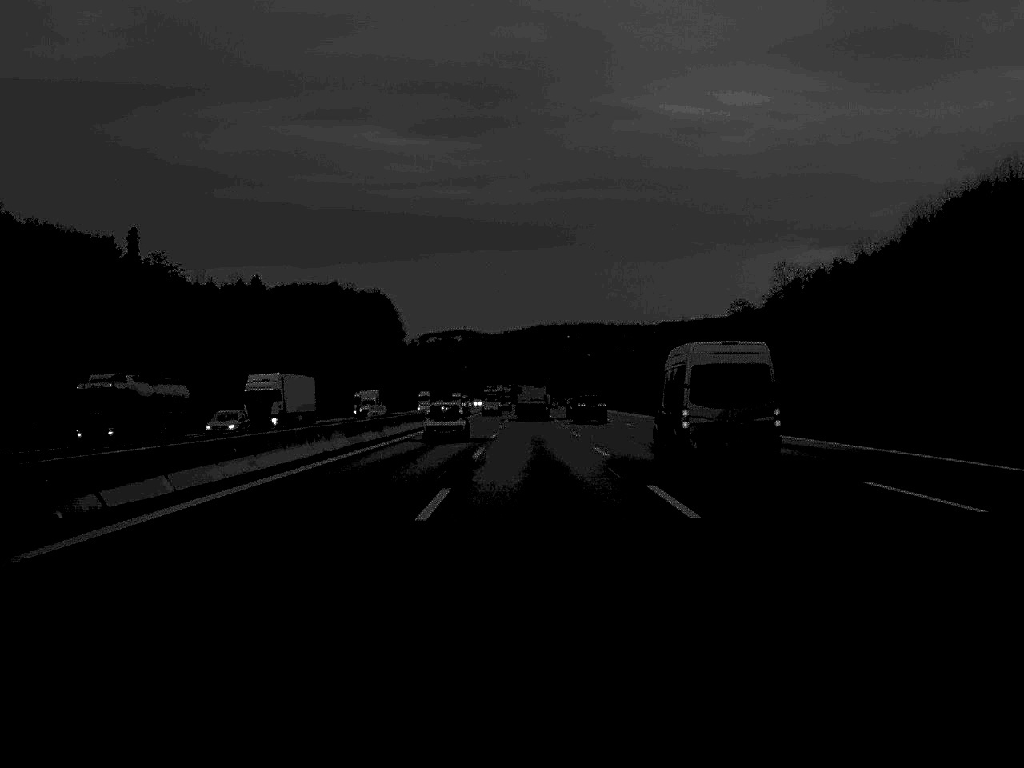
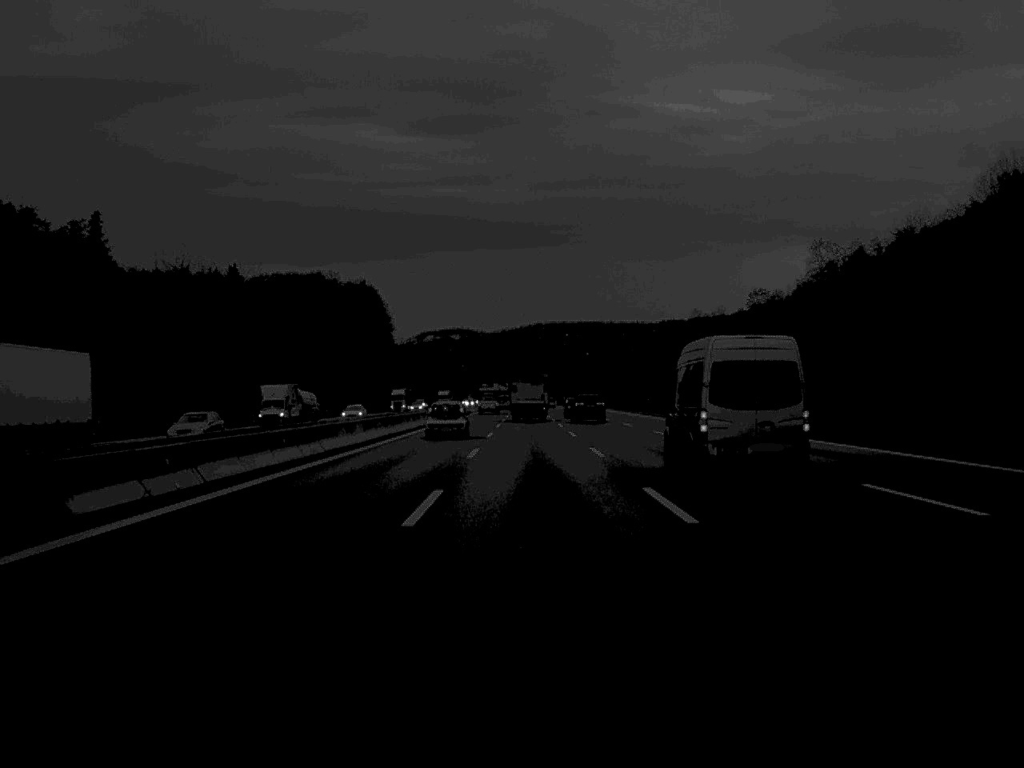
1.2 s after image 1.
(+0.1, +36.0) m; 0°
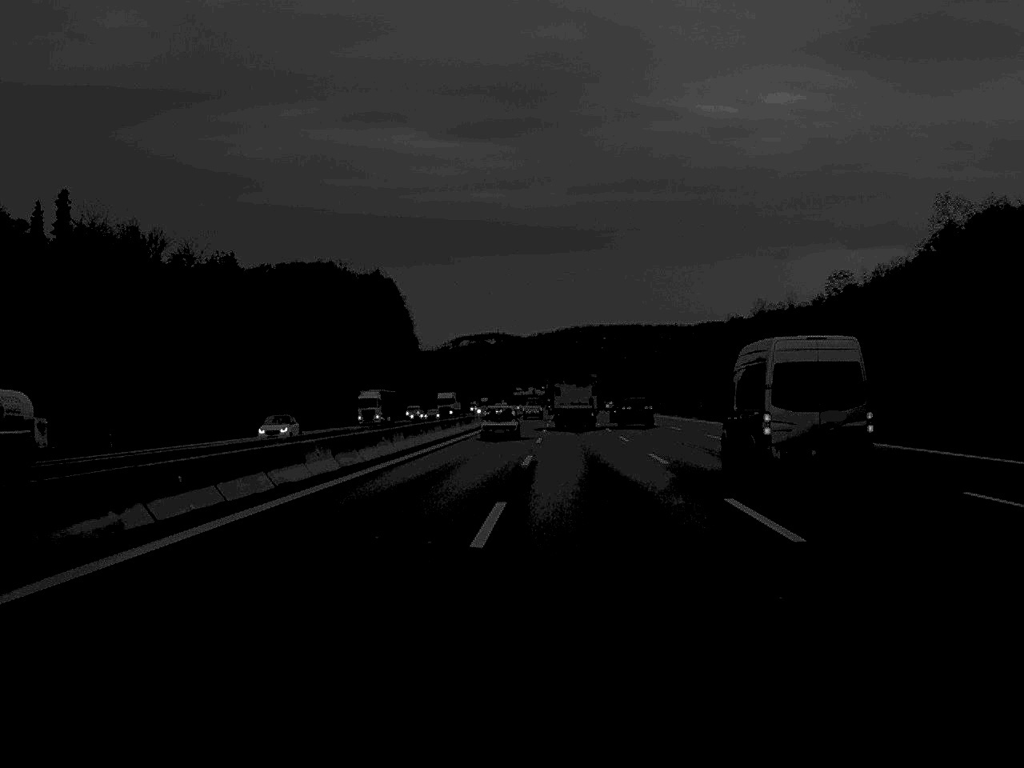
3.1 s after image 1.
(-0.7, +55.6) m; -2°
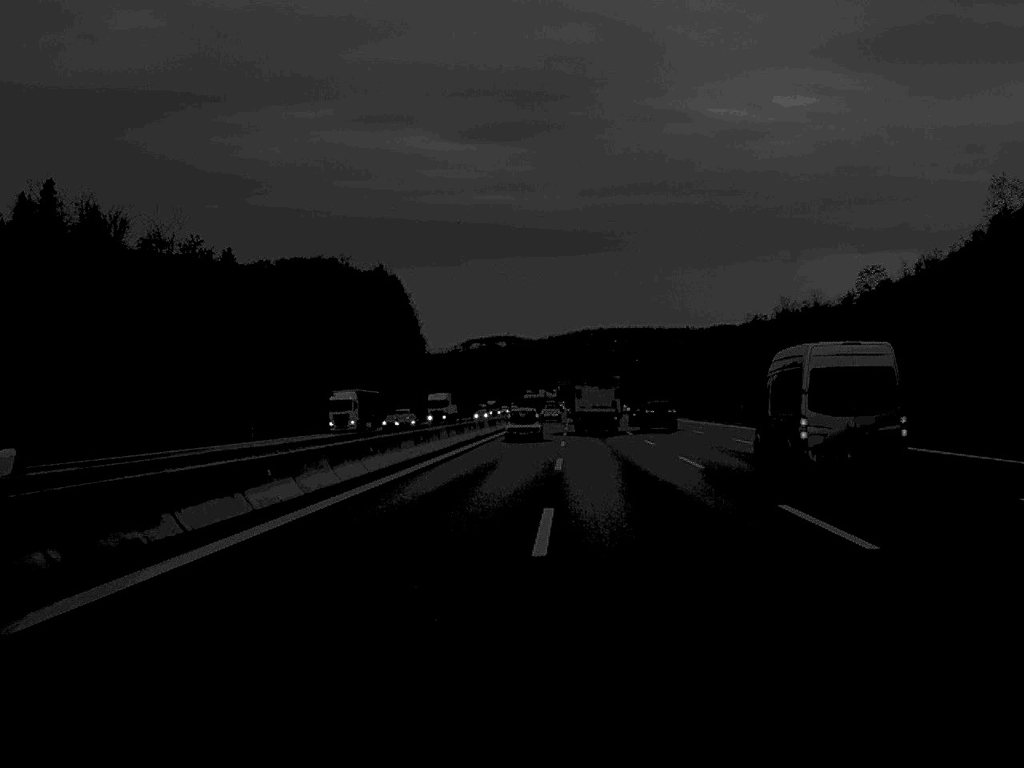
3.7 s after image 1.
(-0.1, +18.5) m; 0°
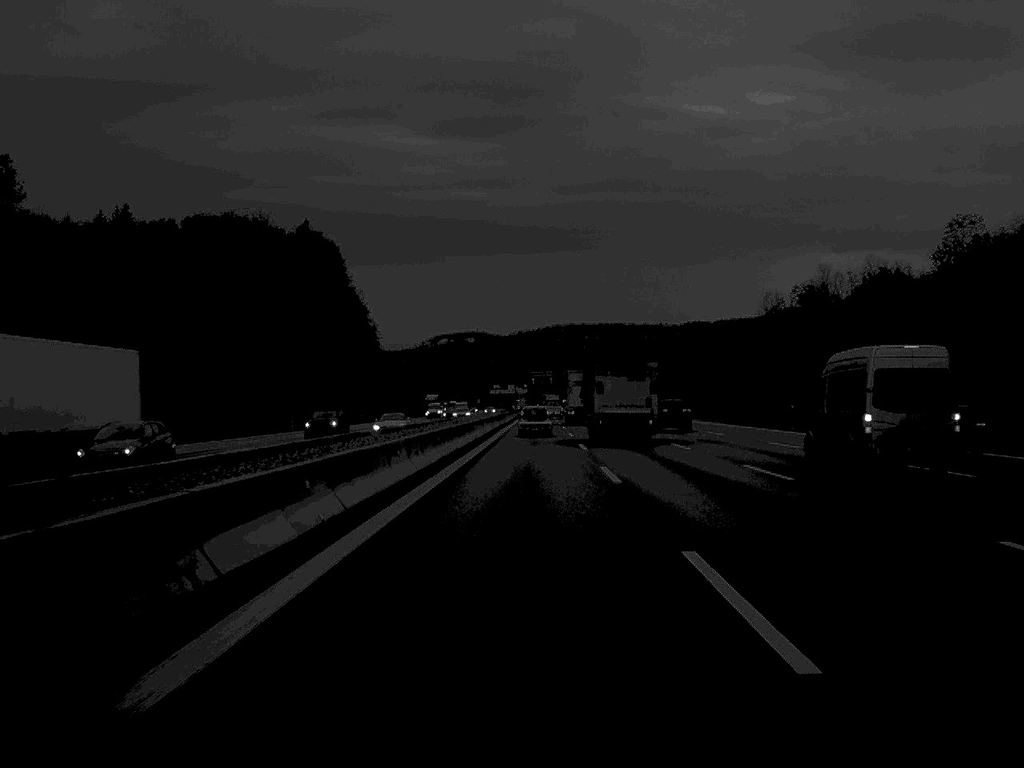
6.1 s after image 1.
(+0.9, +77.6) m; +1°
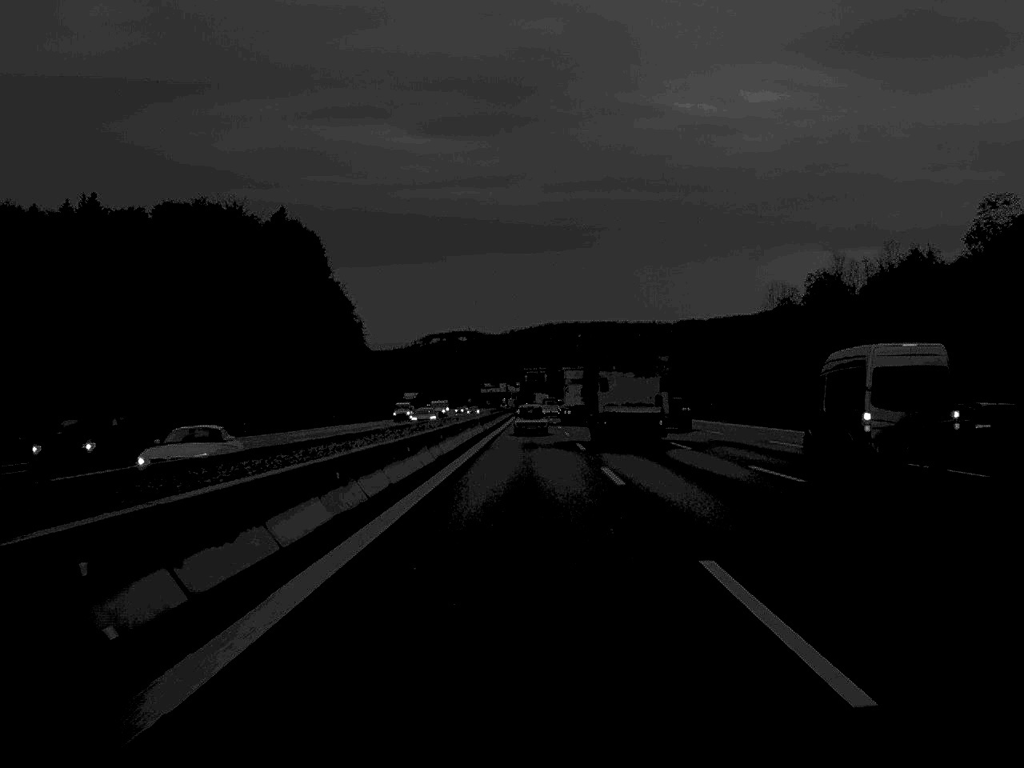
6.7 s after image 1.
(+0.1, +18.8) m; 0°
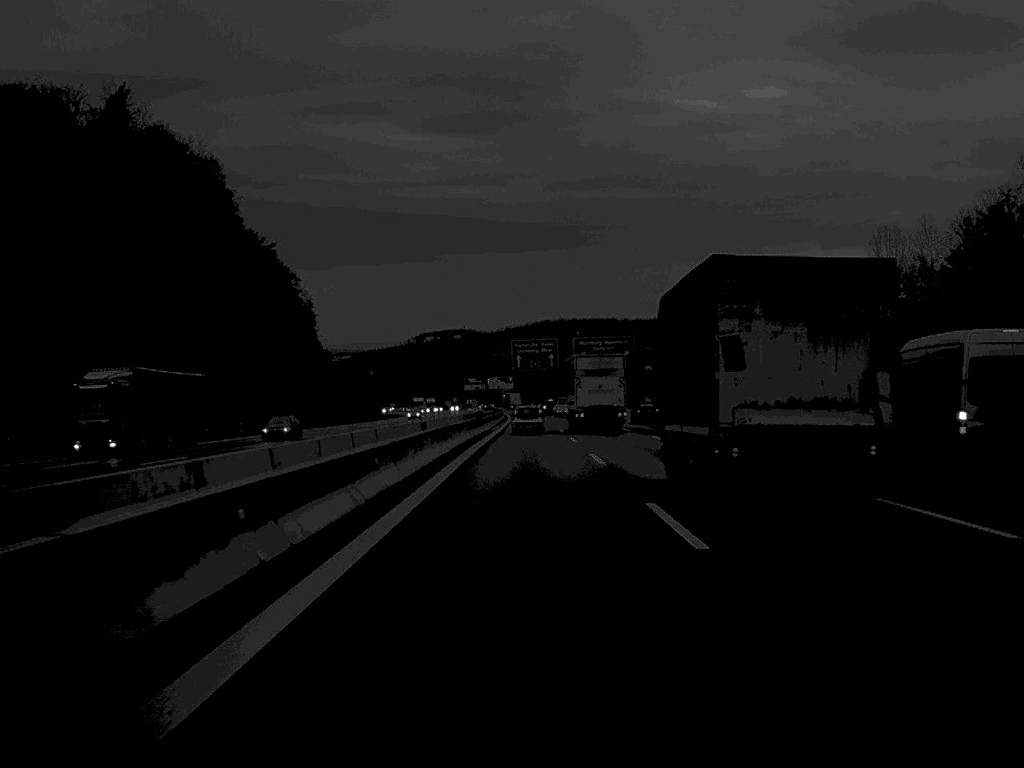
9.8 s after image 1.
(+0.3, +100.5) m; 0°
